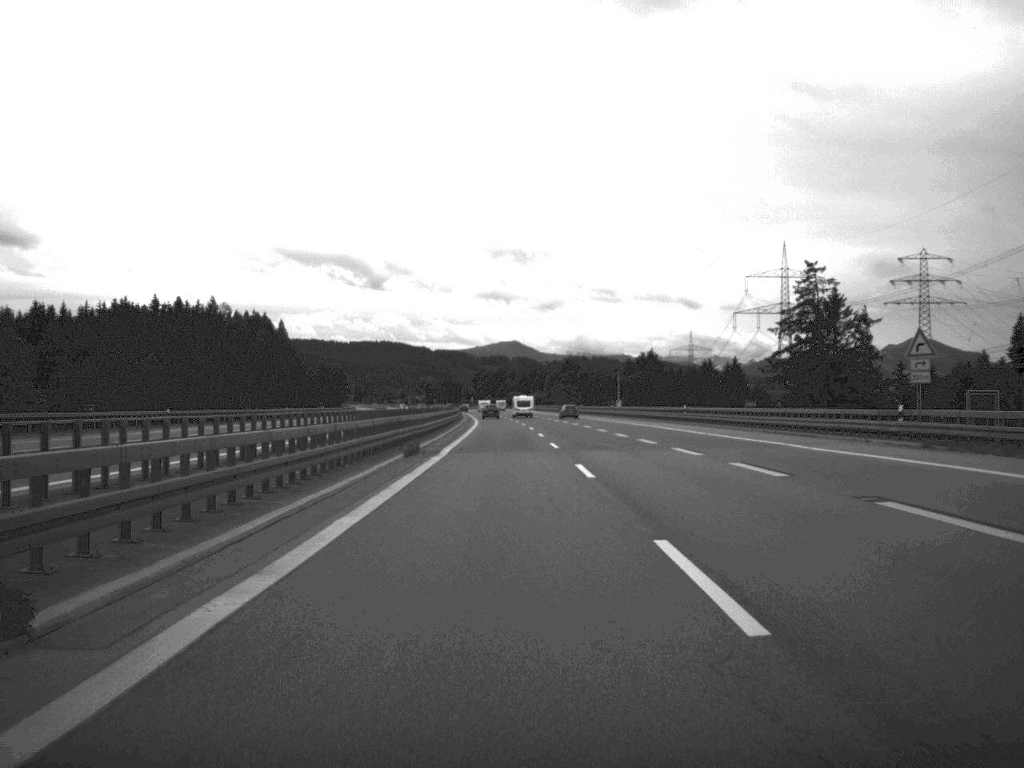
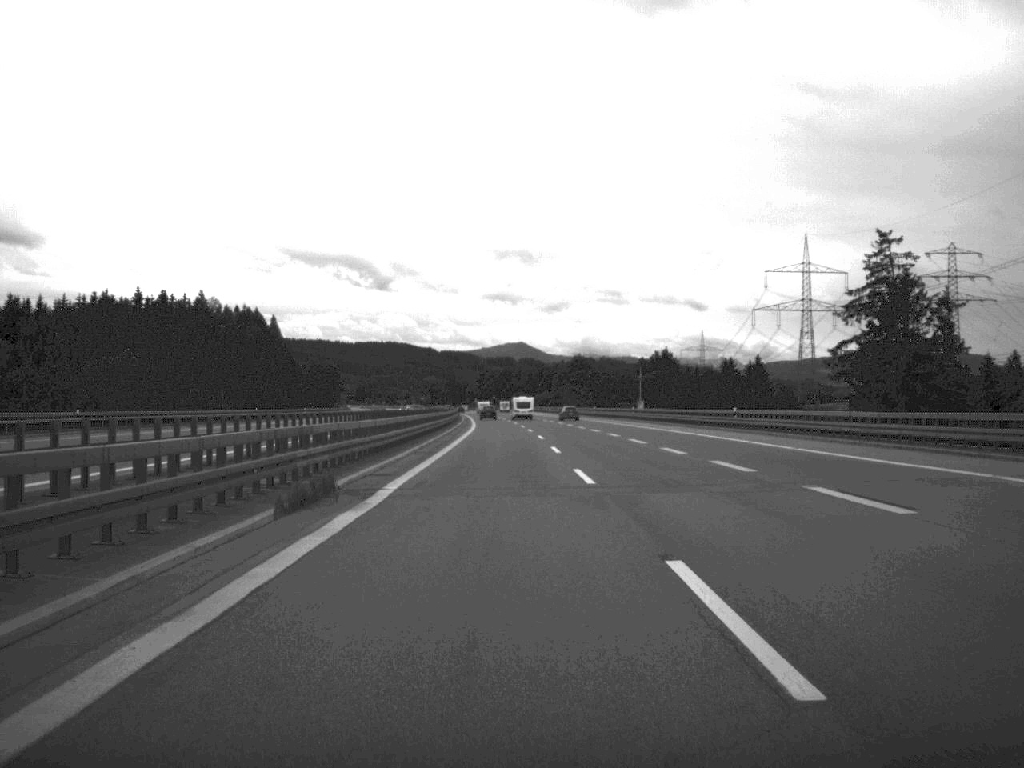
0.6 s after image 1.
(-0.1, +20.1) m; 0°
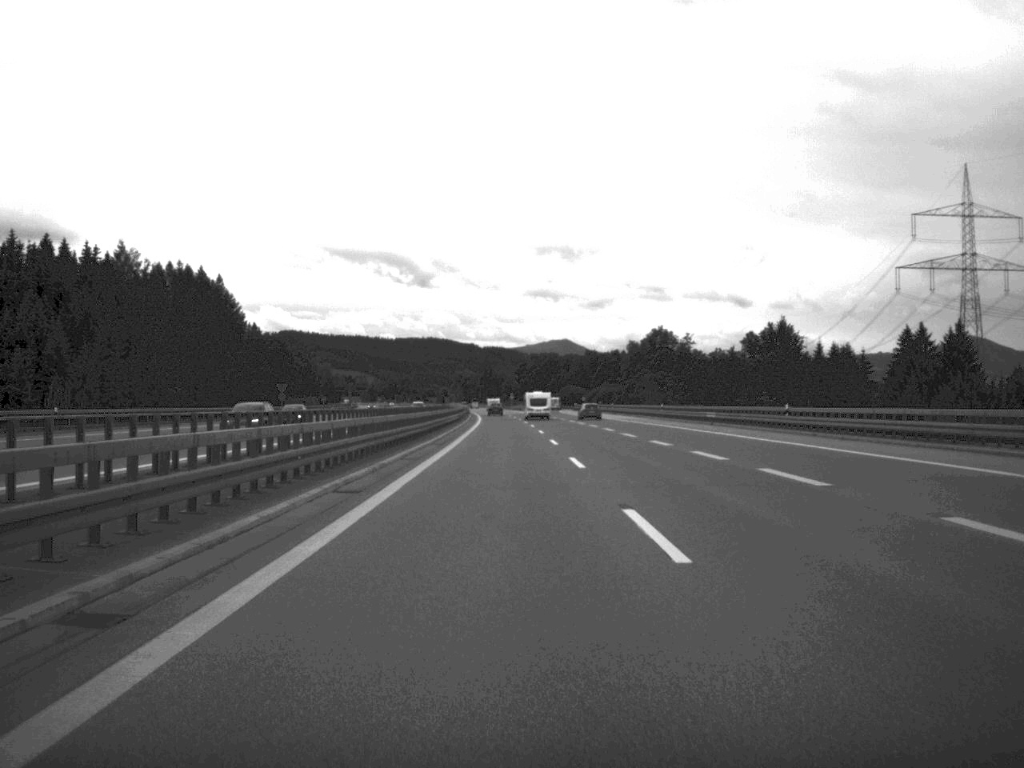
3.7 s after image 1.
(-1.9, +100.7) m; -2°
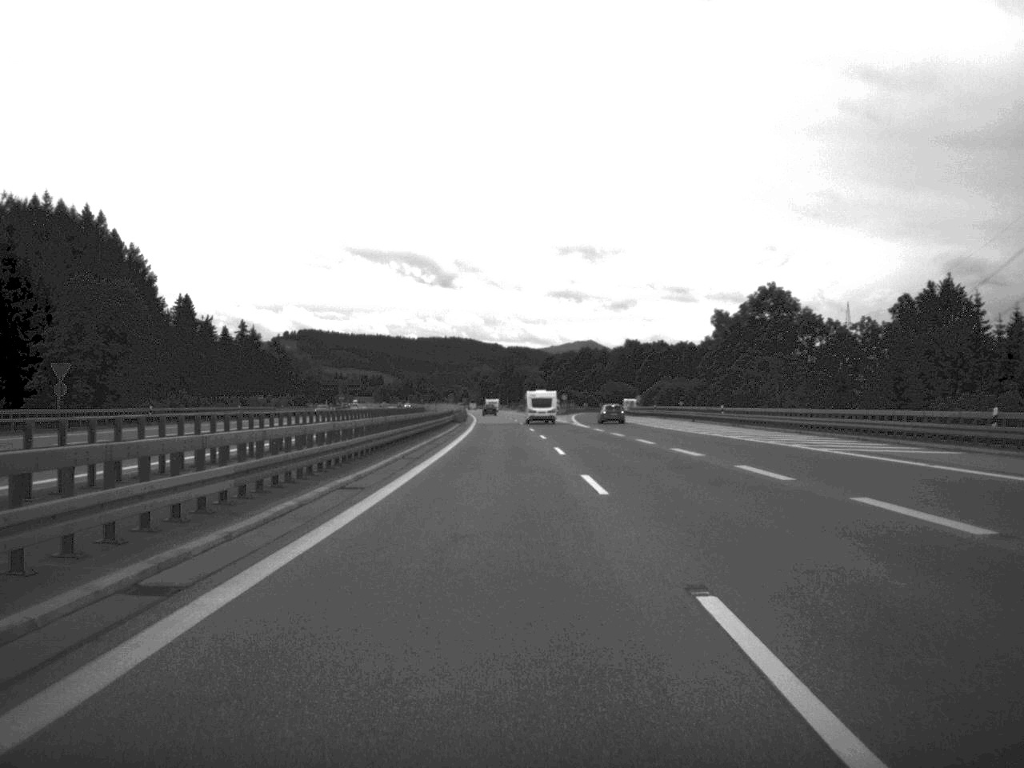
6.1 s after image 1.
(-0.8, +78.5) m; -1°
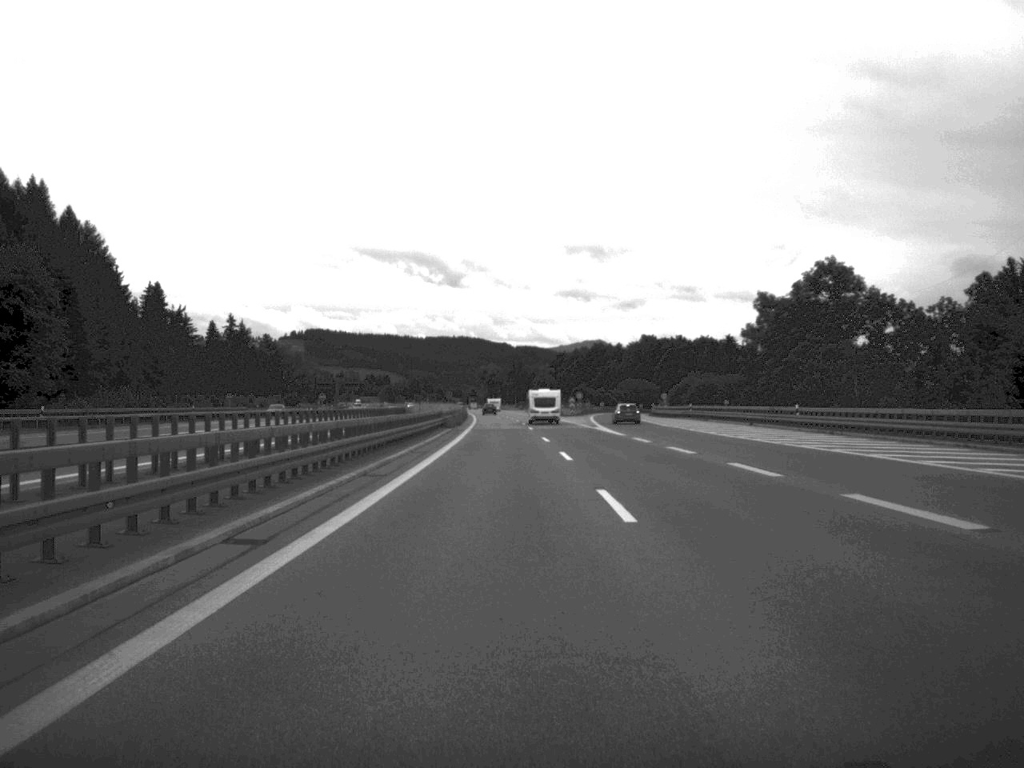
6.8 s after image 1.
(-0.1, +22.8) m; 0°
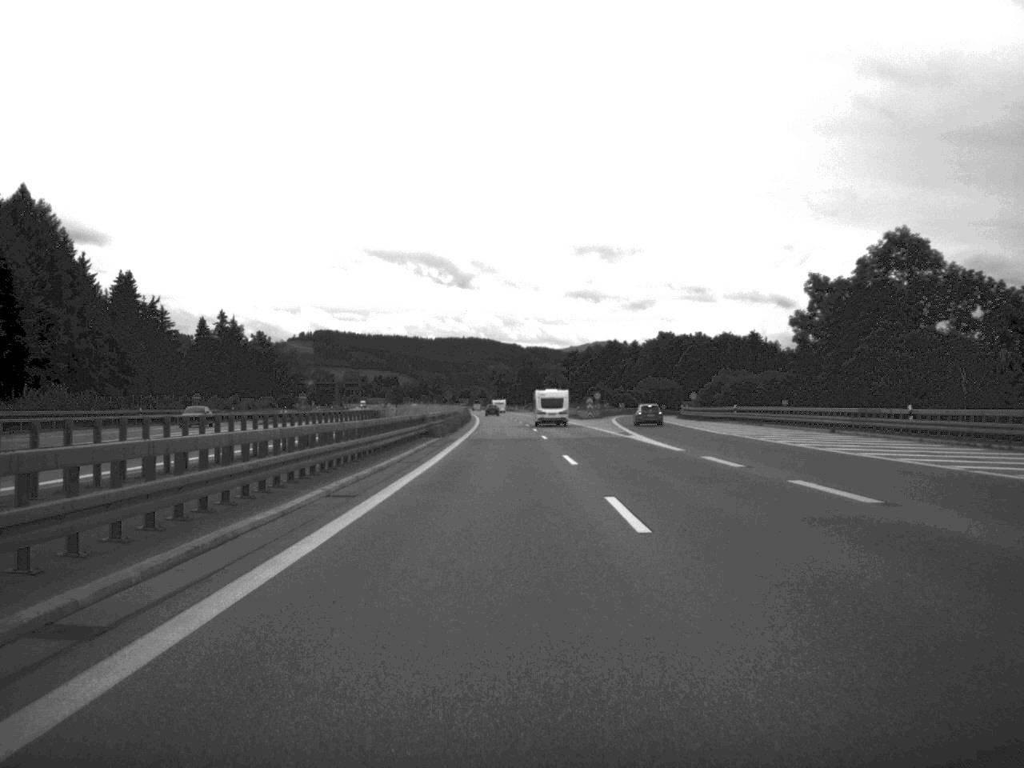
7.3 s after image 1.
(-0.1, +19.2) m; 0°
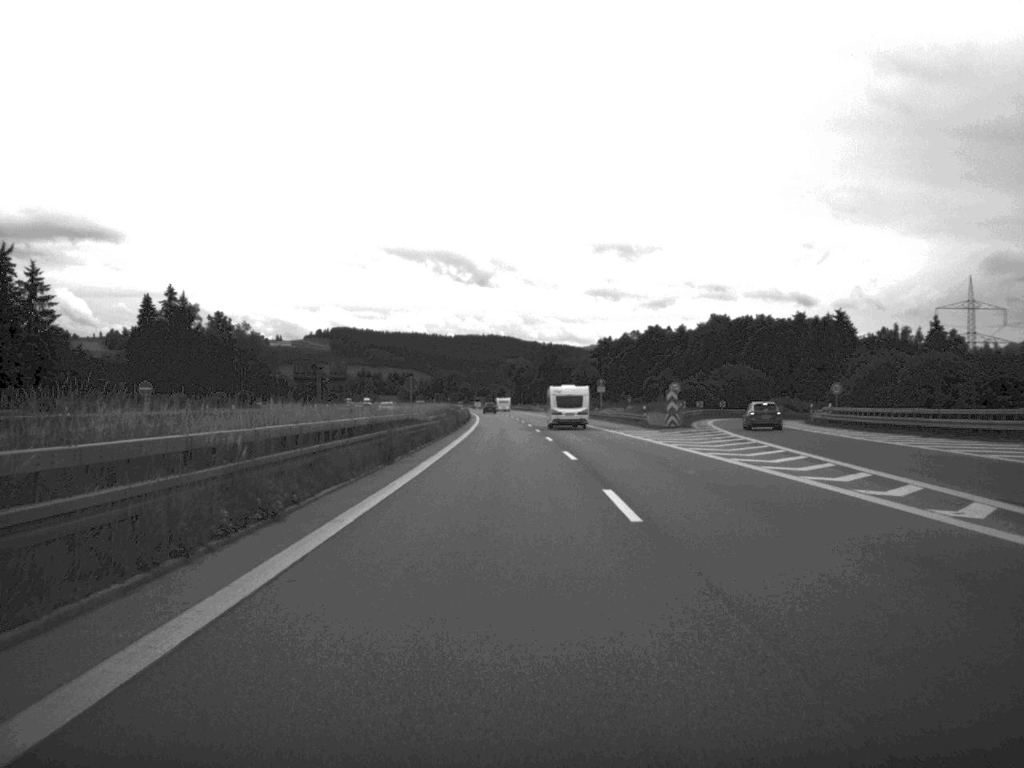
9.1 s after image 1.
(-0.5, +58.5) m; -1°
